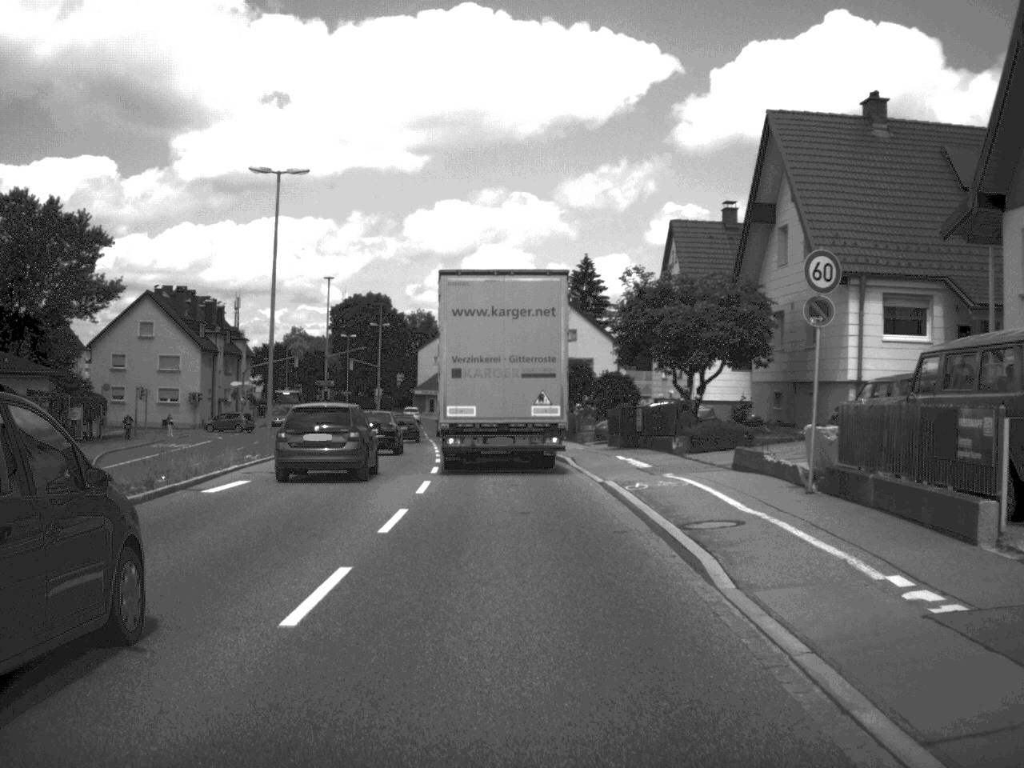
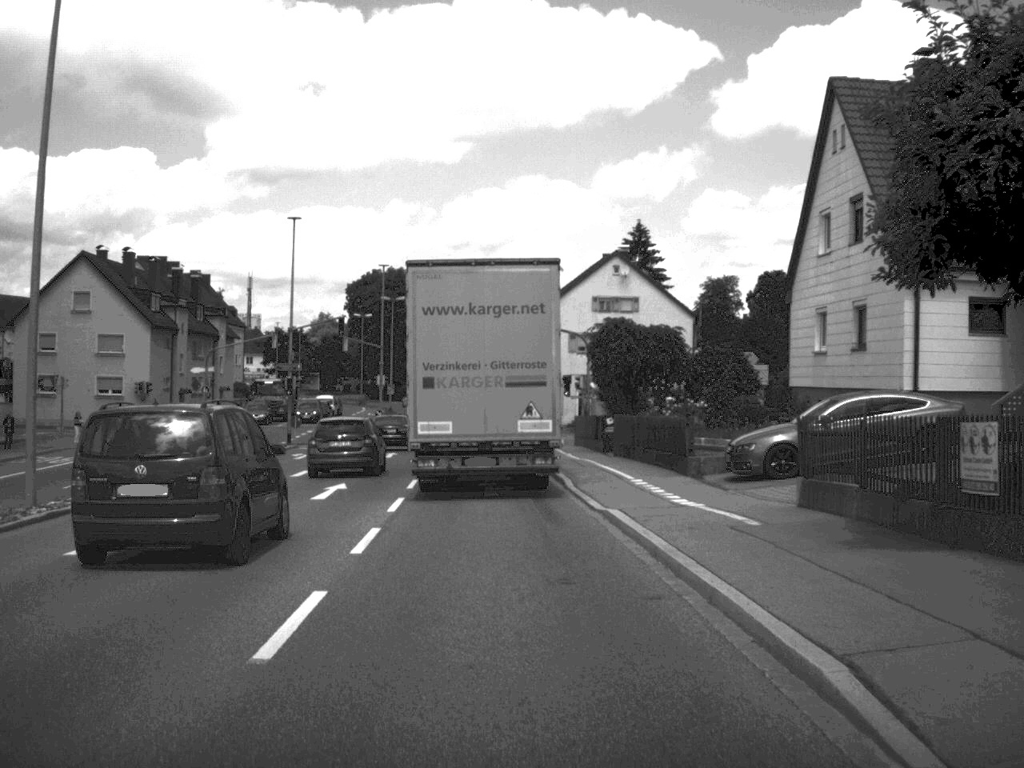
(-0.3, +24.5) m; -2°
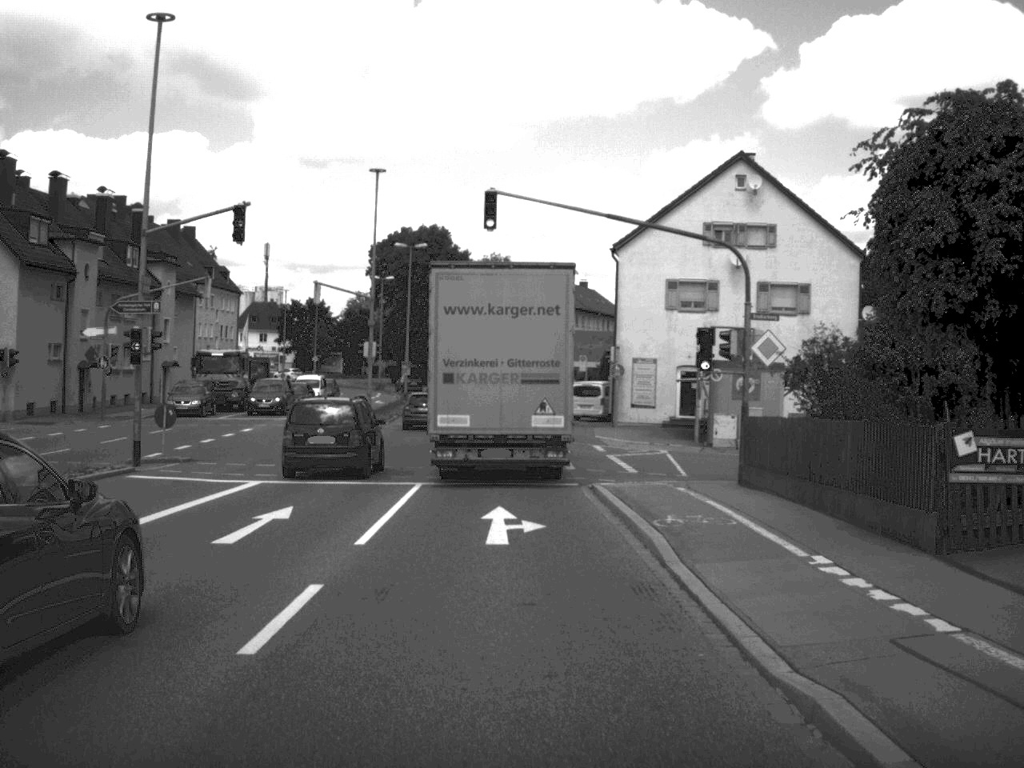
(-0.8, +29.3) m; -2°
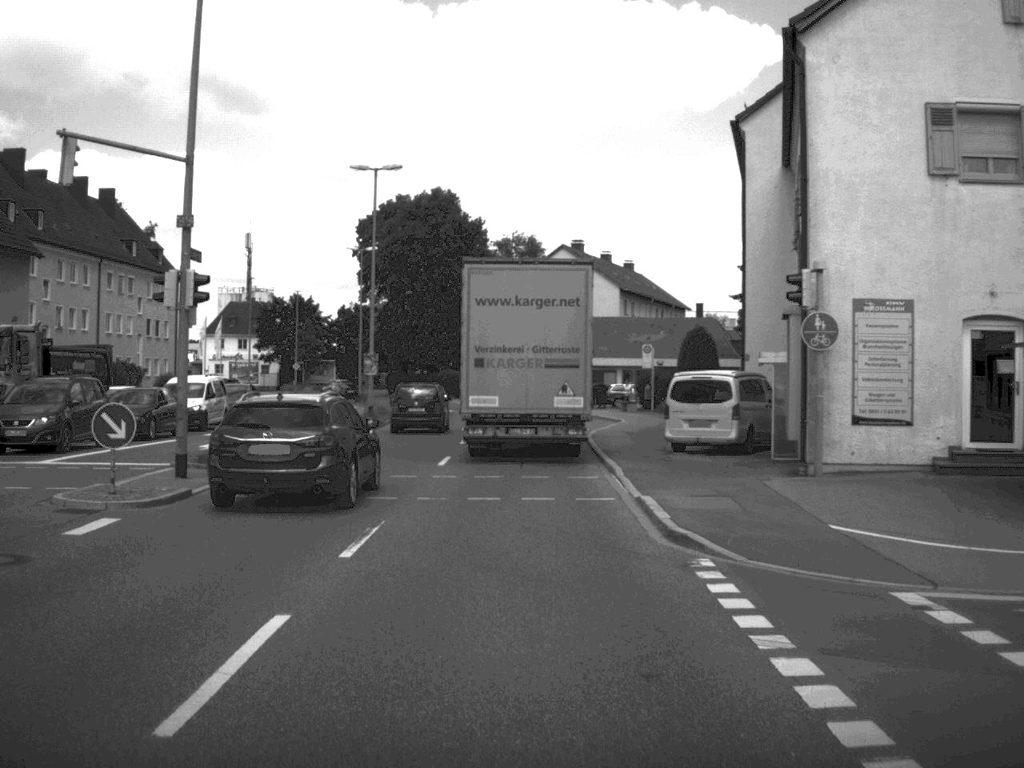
(-0.5, +31.5) m; -2°
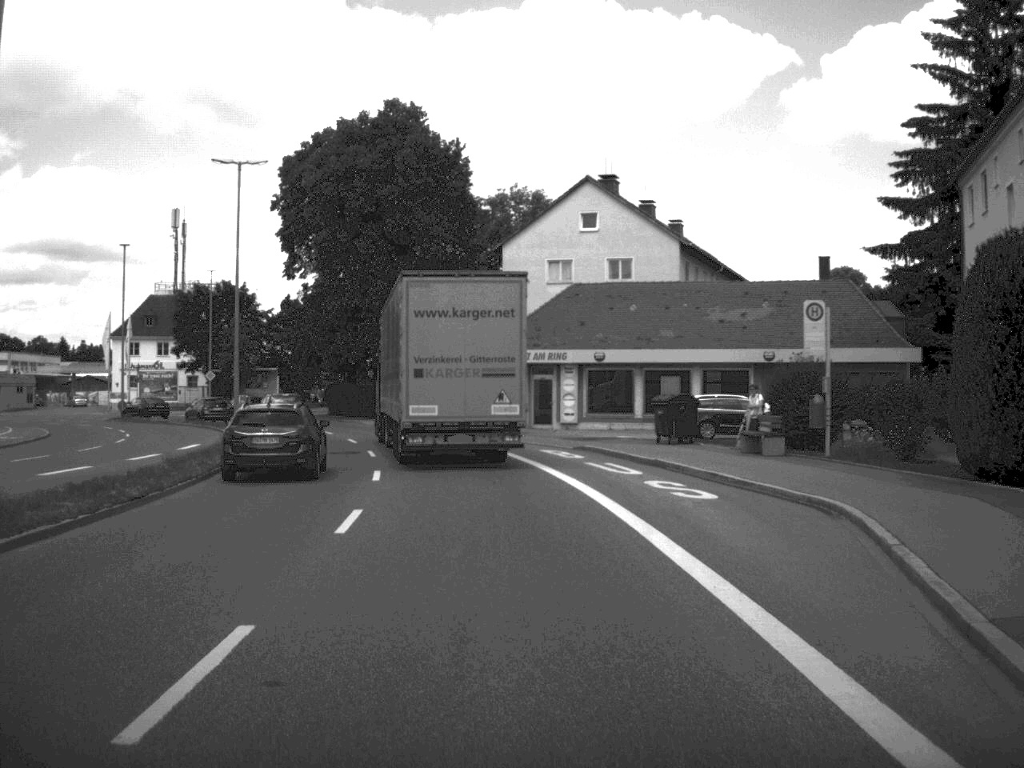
(-0.1, +37.2) m; -1°
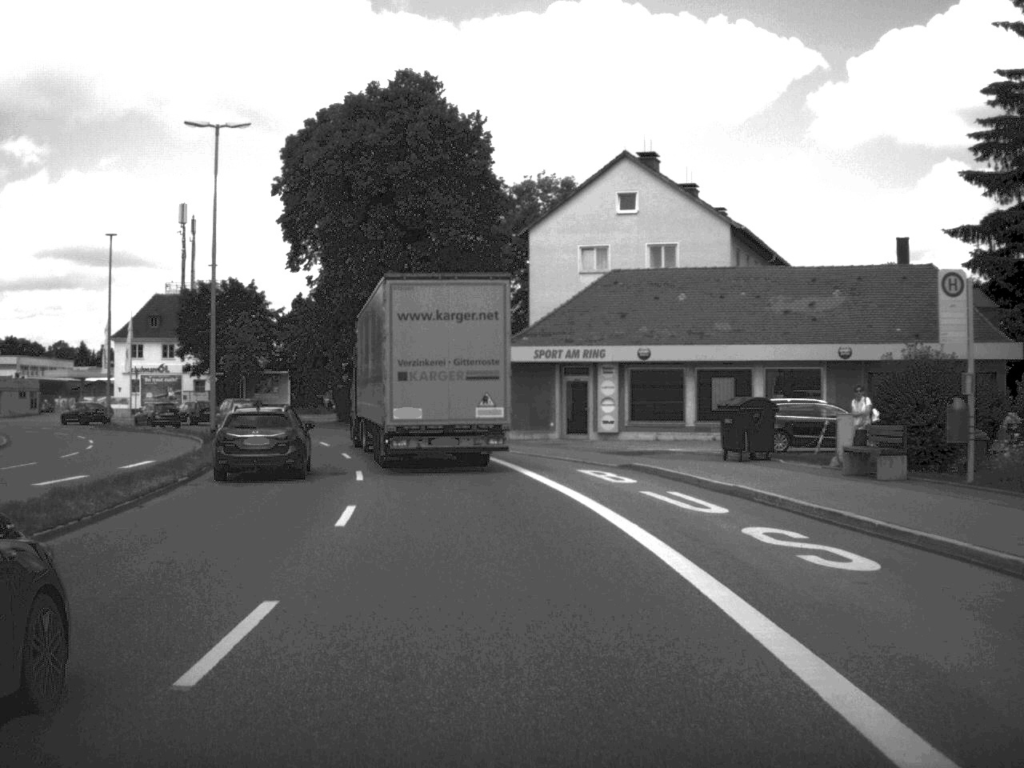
(-0.1, +7.6) m; -1°
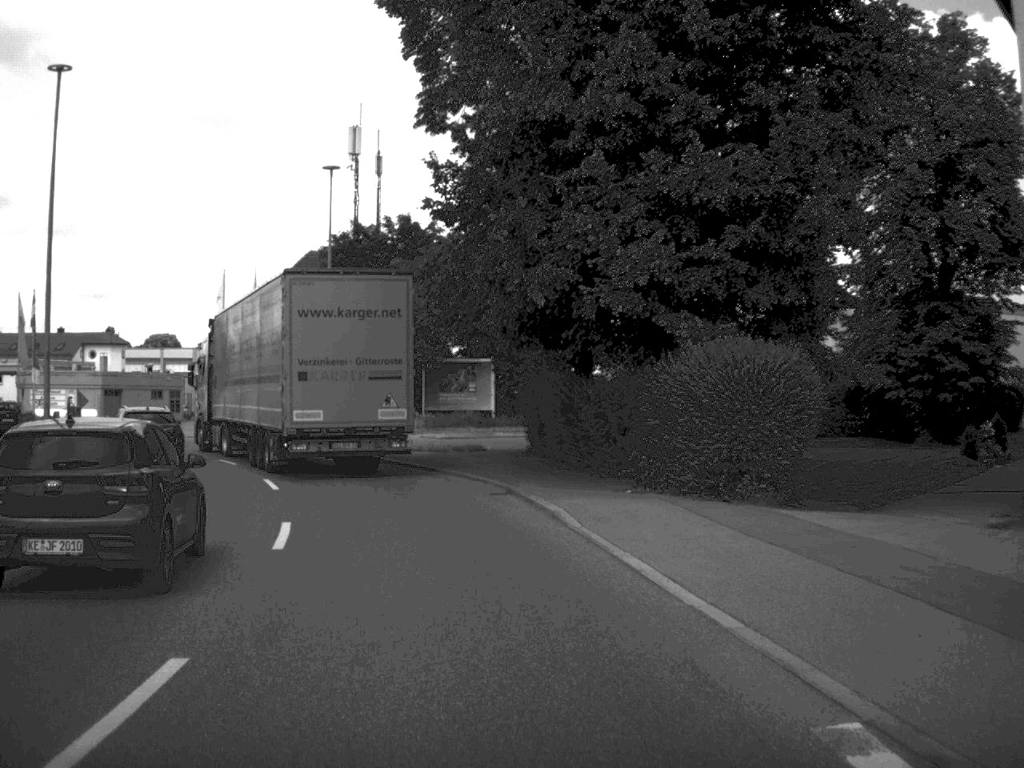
(-3.4, +37.5) m; -12°
